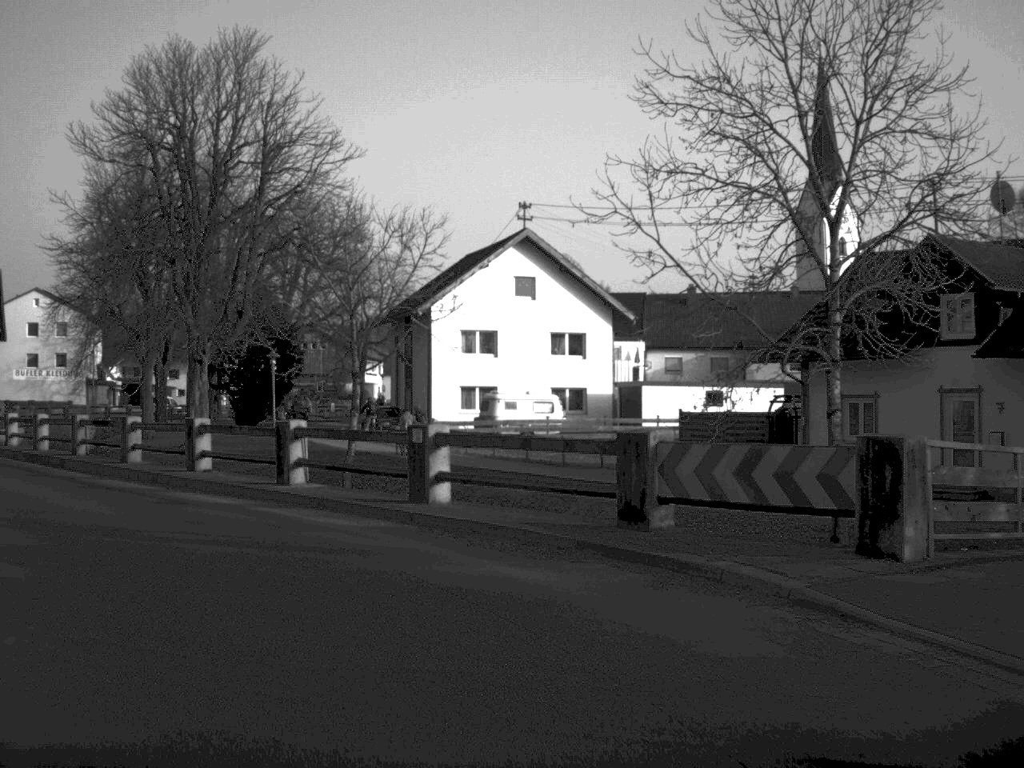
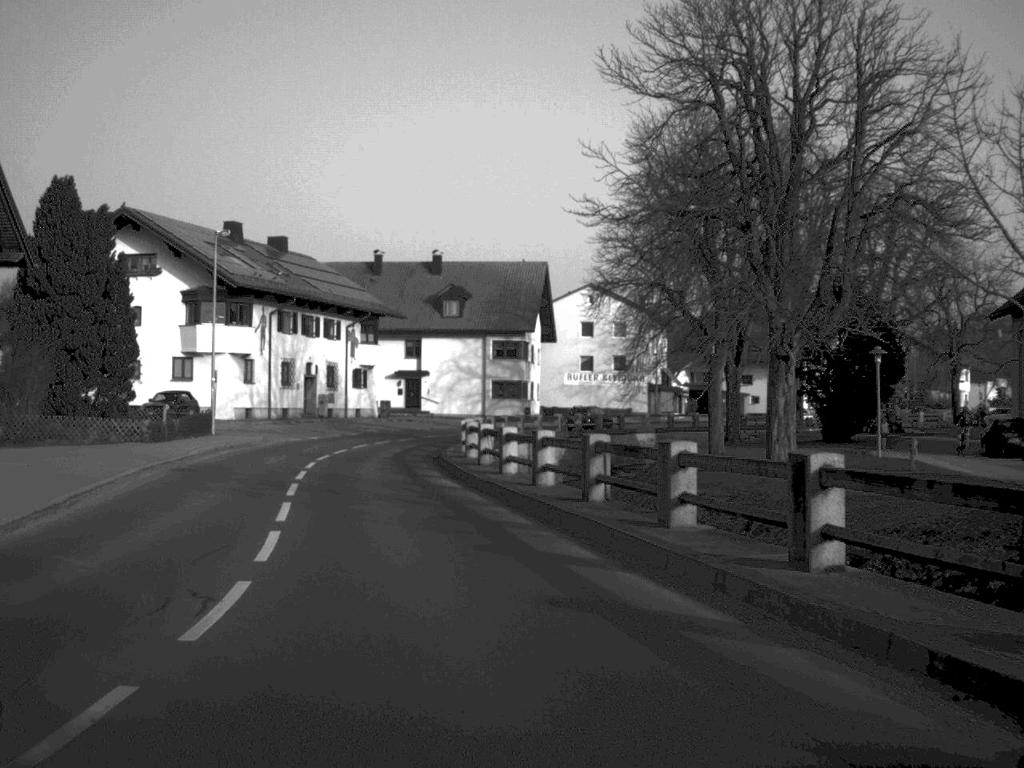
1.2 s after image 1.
(-2.8, +12.0) m; -25°
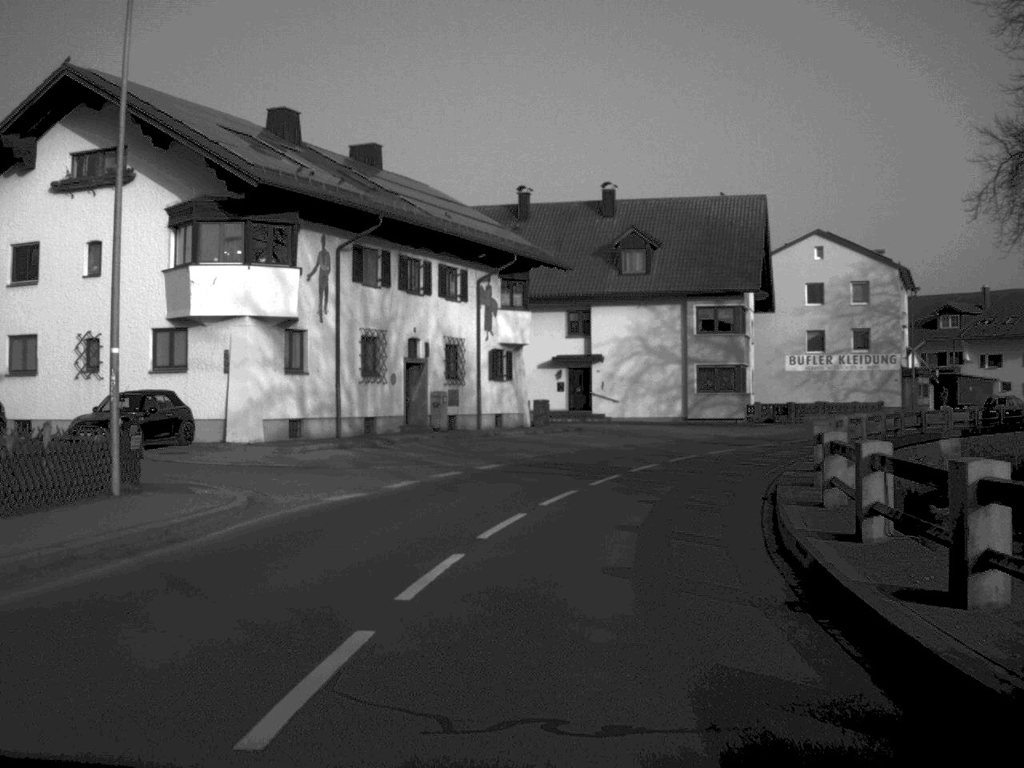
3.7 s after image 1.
(-3.3, +29.7) m; -5°
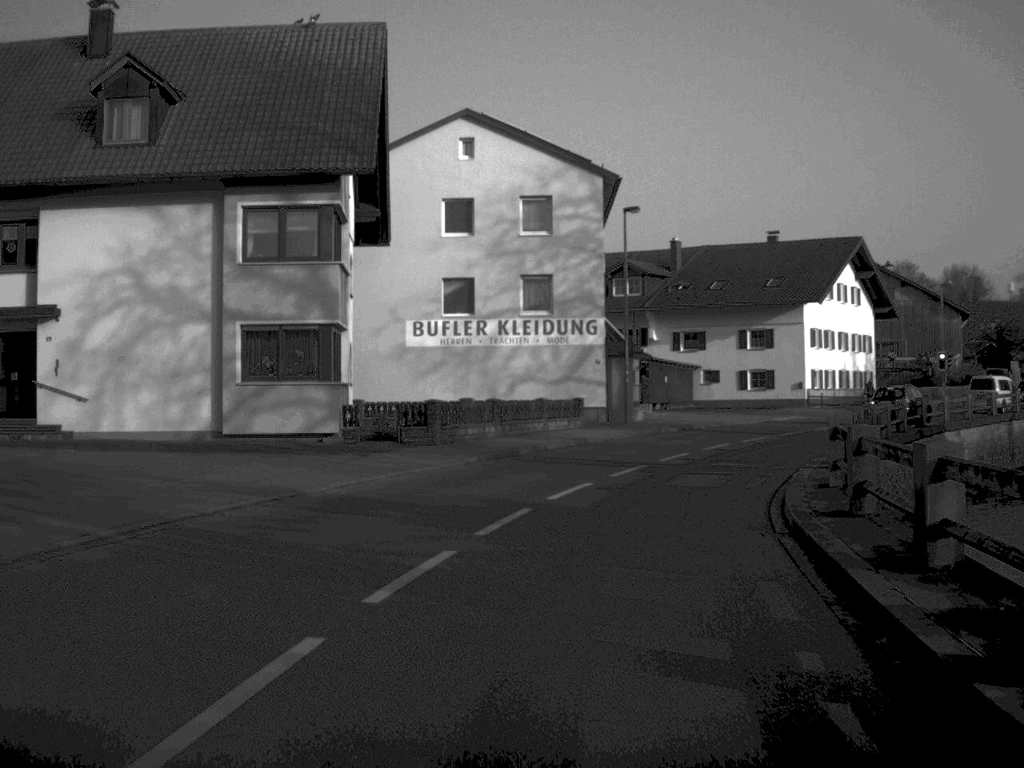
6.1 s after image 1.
(+4.8, +31.0) m; +19°
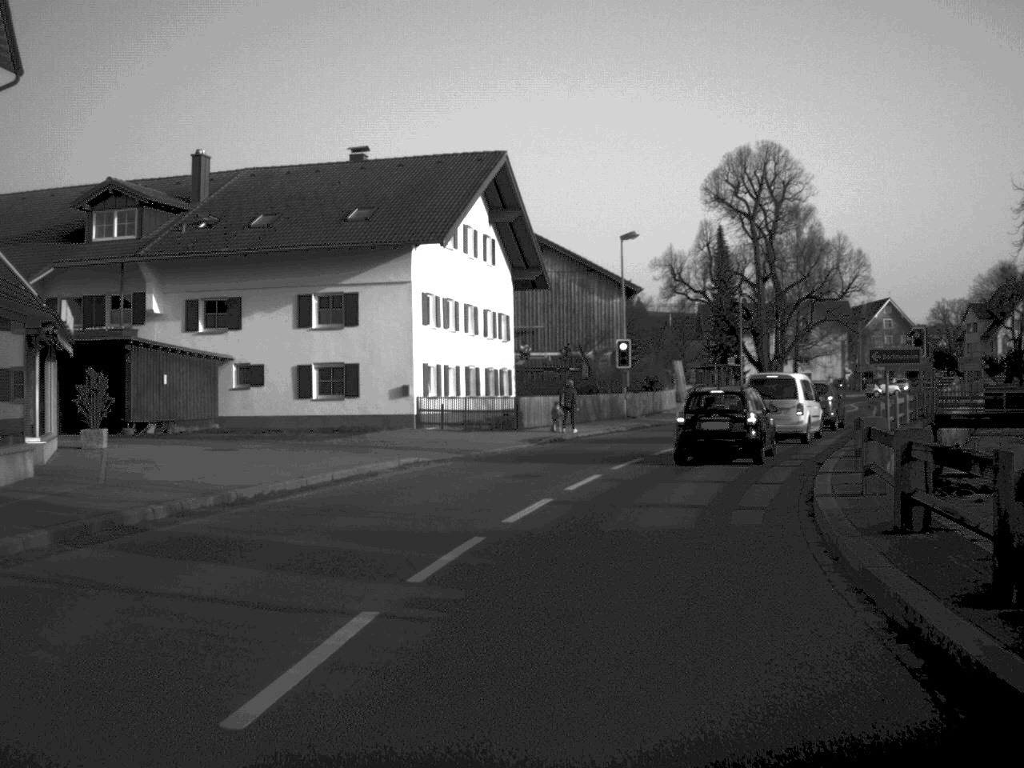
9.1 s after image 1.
(+5.0, +30.0) m; +19°
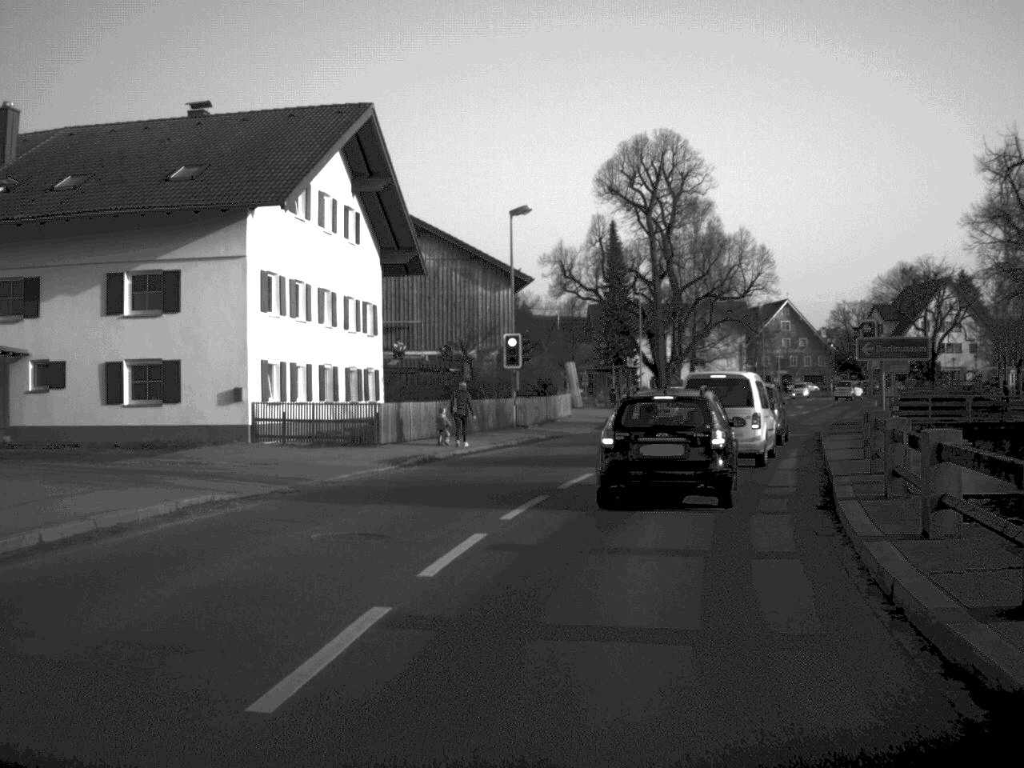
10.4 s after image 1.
(+0.4, +8.5) m; +5°
